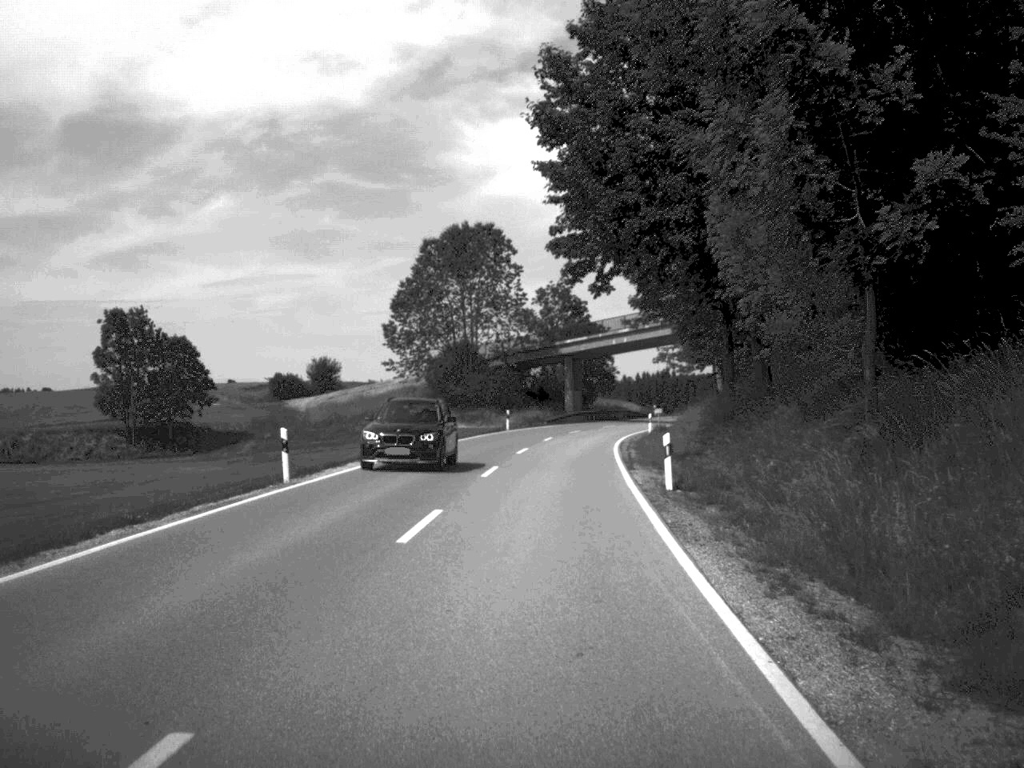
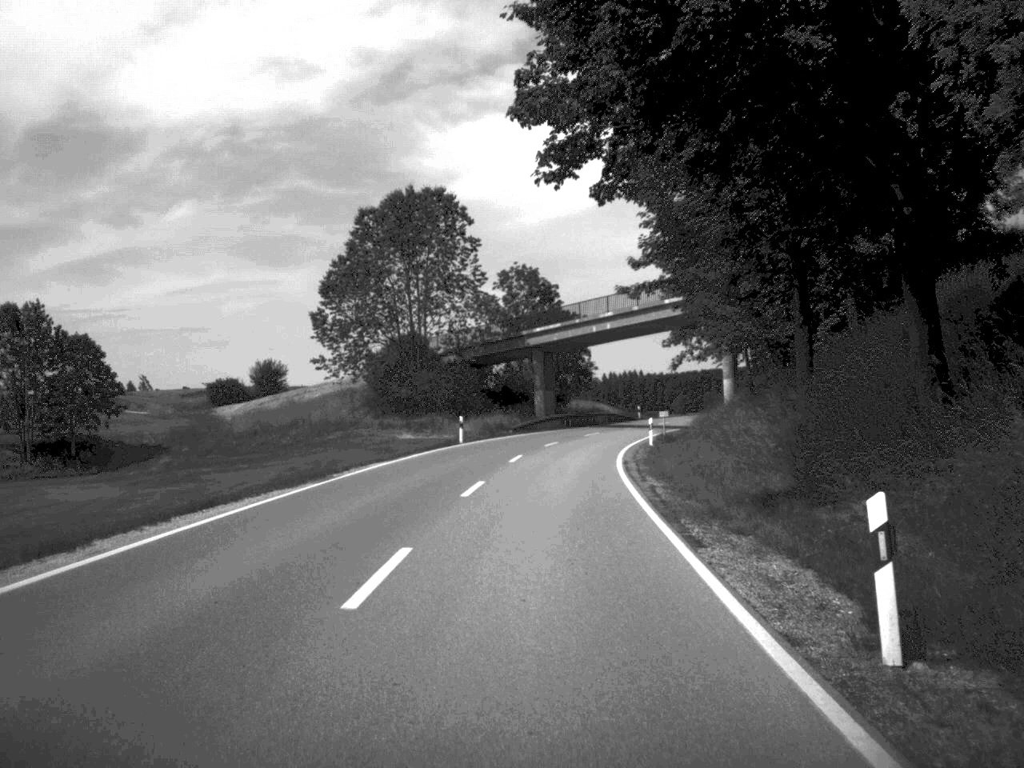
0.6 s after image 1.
(+0.2, +16.0) m; +2°
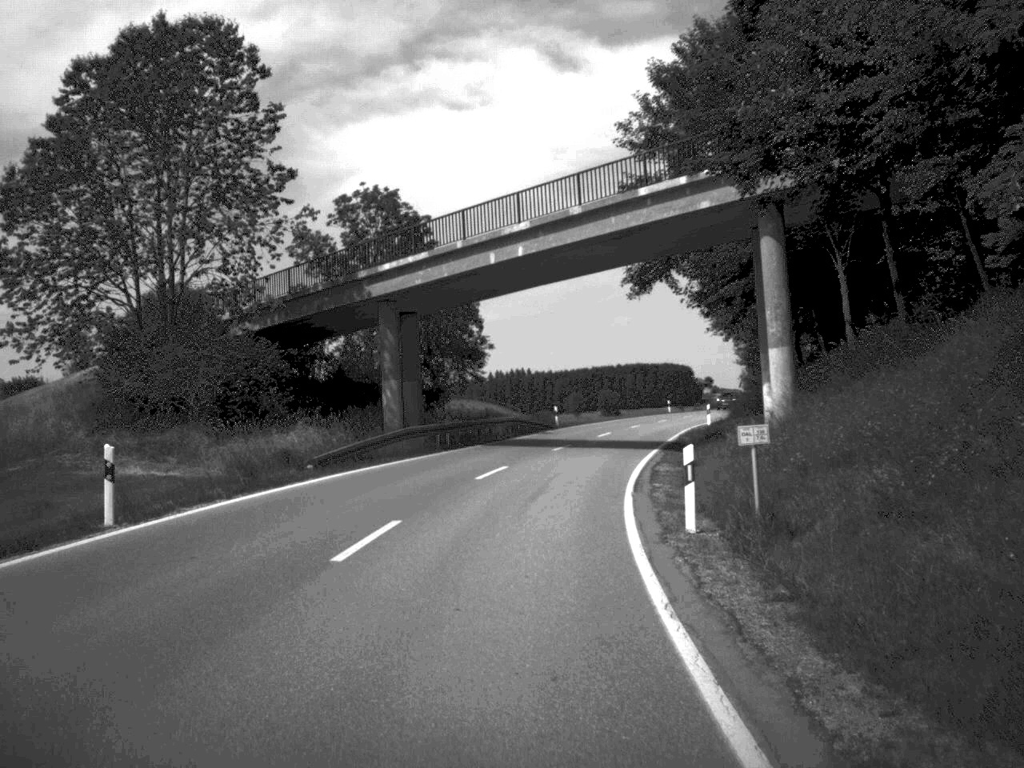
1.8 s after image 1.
(+1.4, +32.6) m; +5°
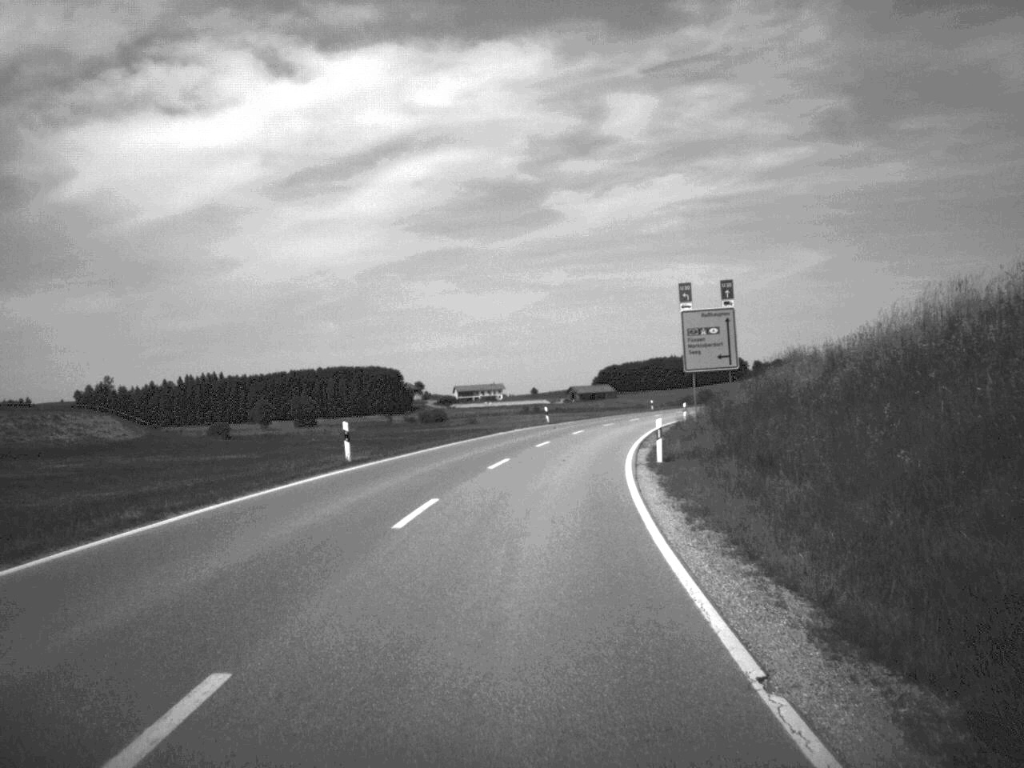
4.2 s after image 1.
(+8.1, +66.9) m; +13°
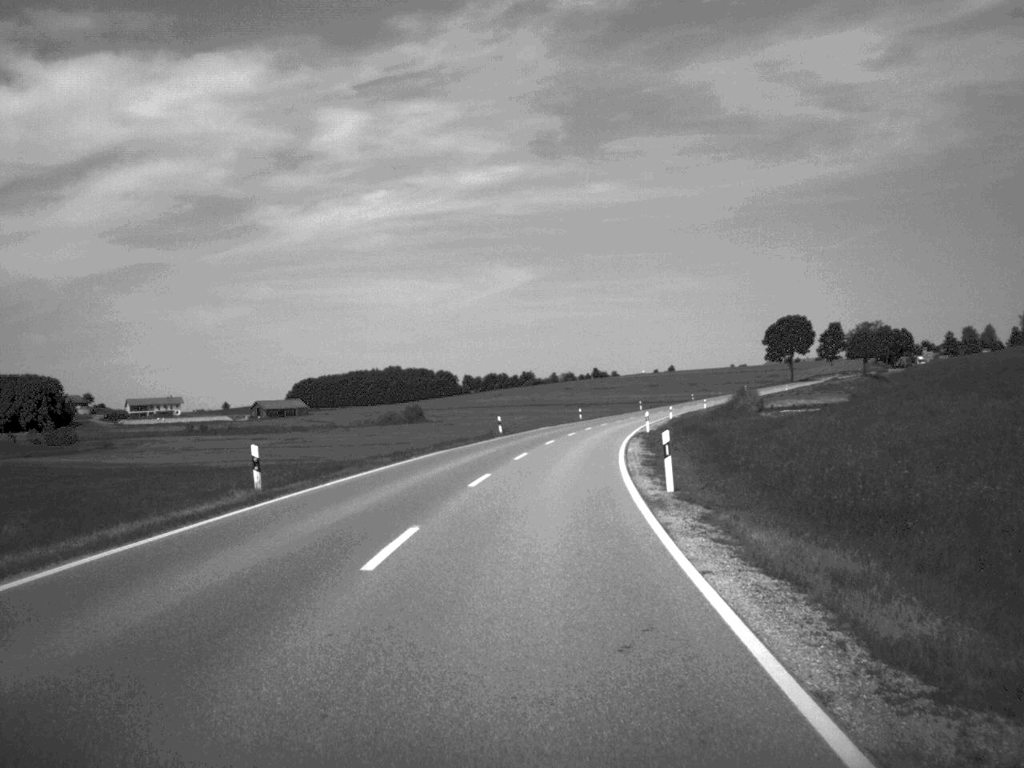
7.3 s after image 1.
(+9.9, +83.7) m; +13°
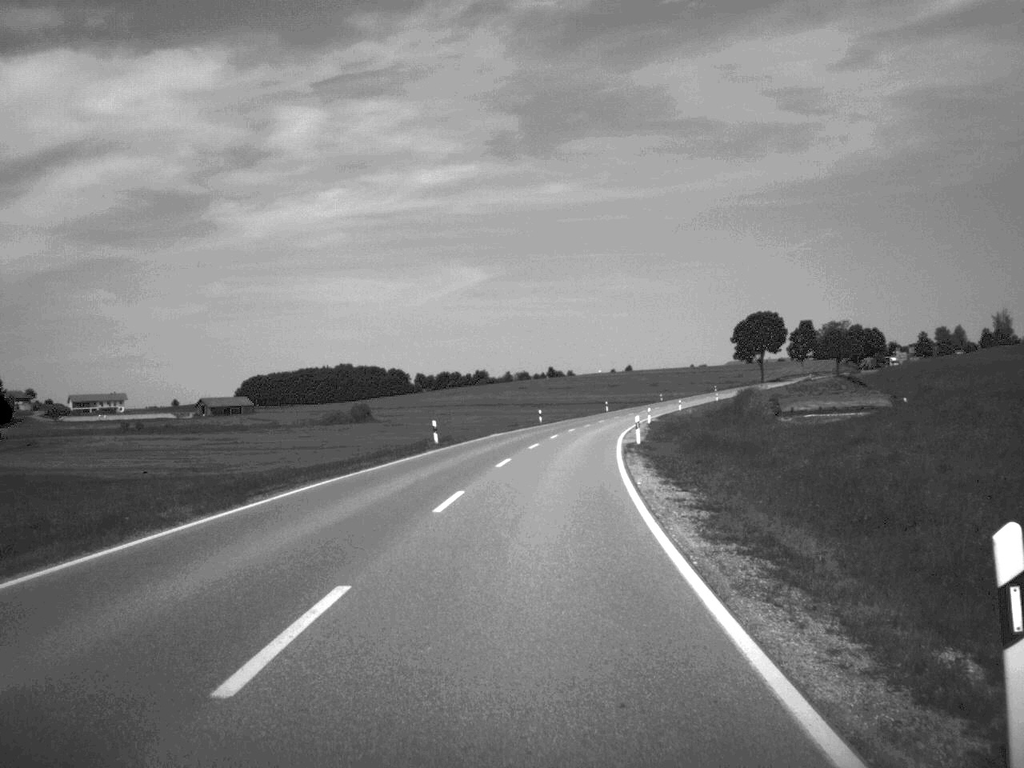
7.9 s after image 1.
(+0.3, +17.1) m; +2°
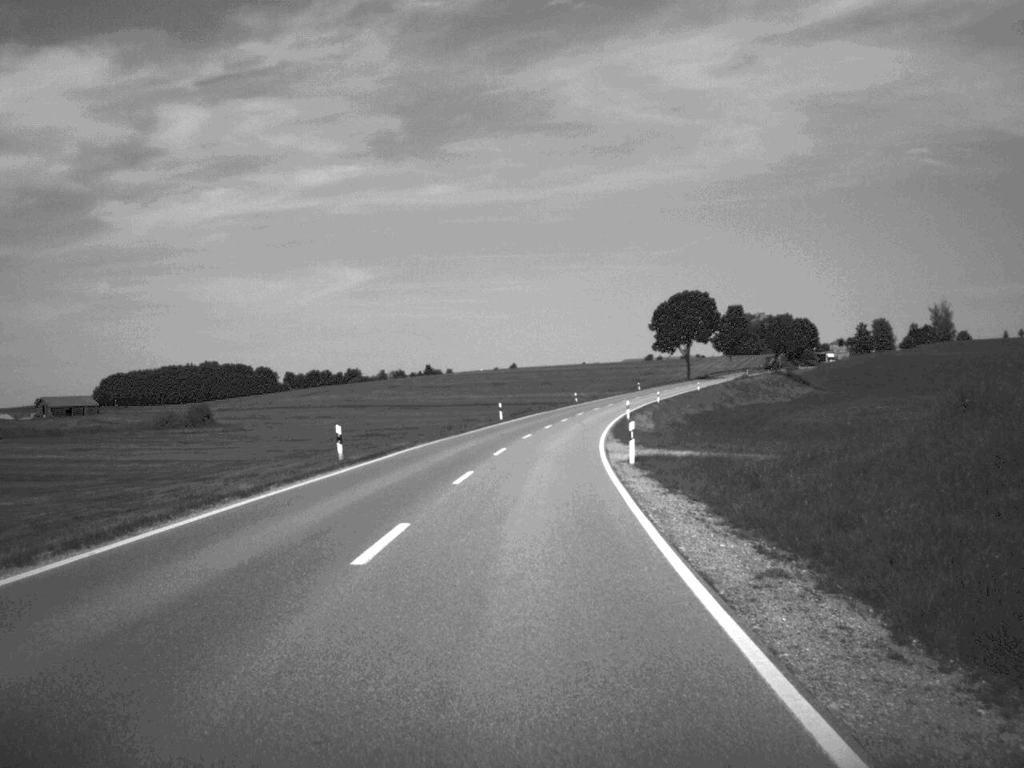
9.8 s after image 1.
(+2.6, +53.3) m; +5°
